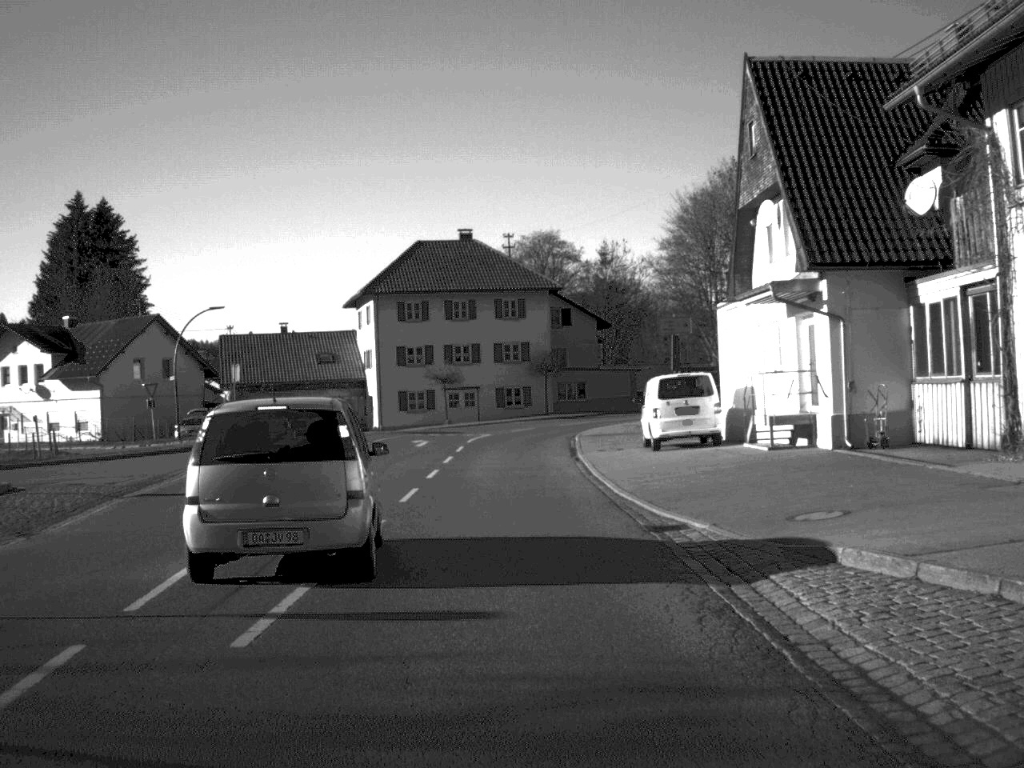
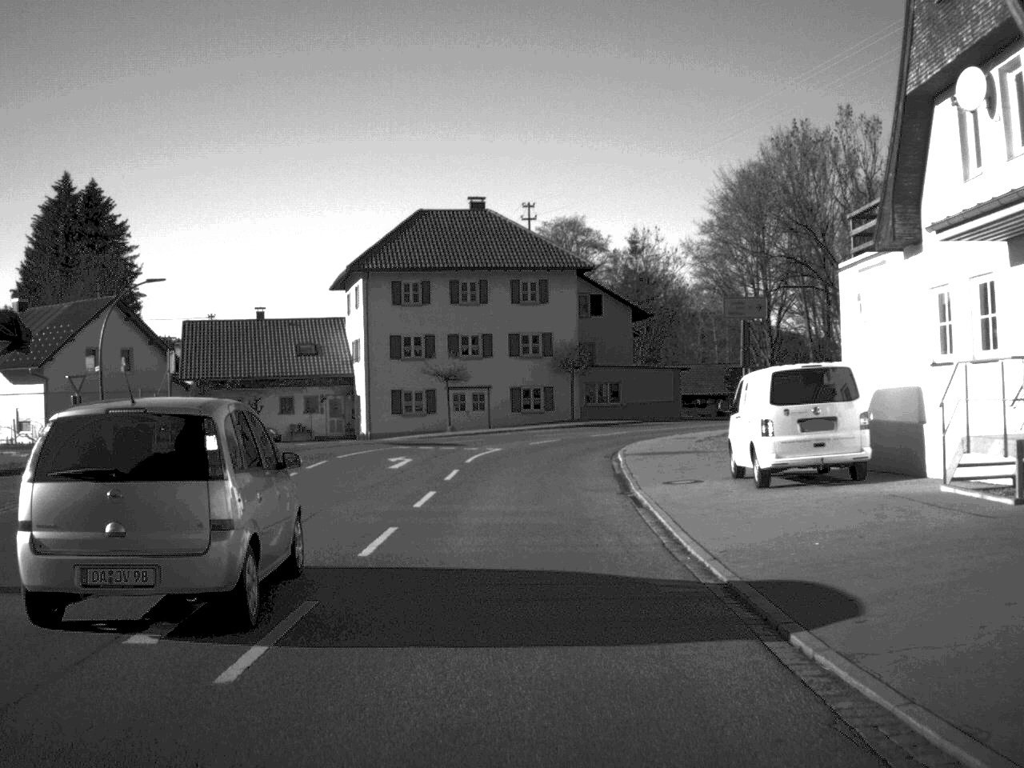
(-0.1, +13.0) m; -1°
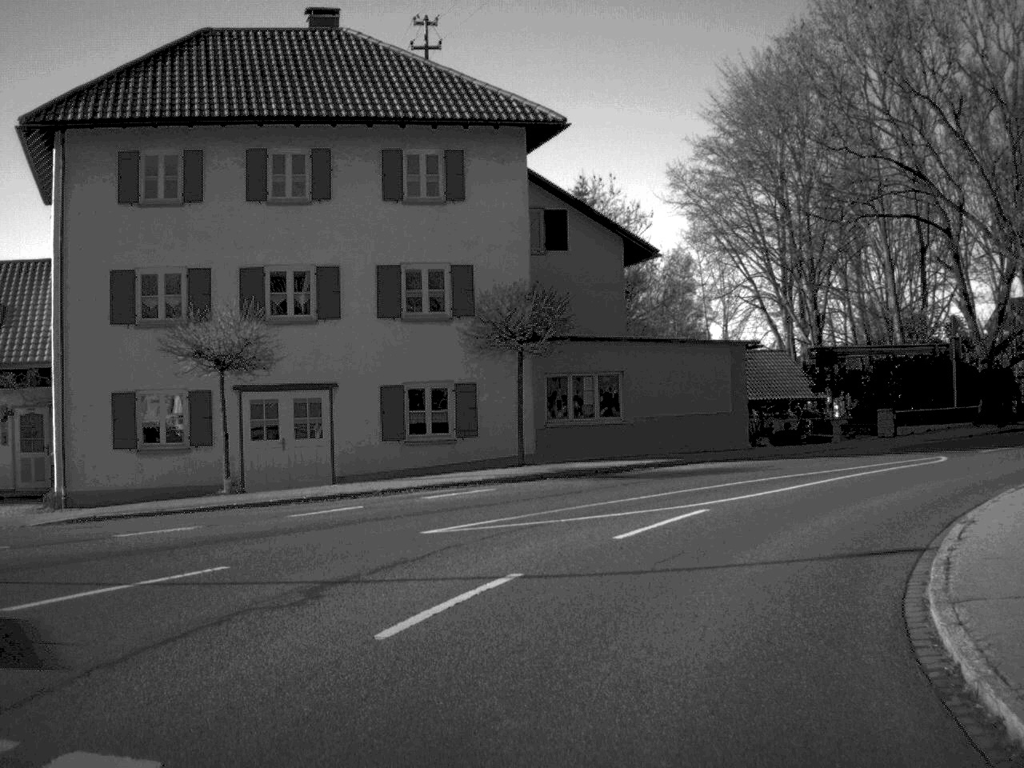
(+0.4, +32.6) m; +4°
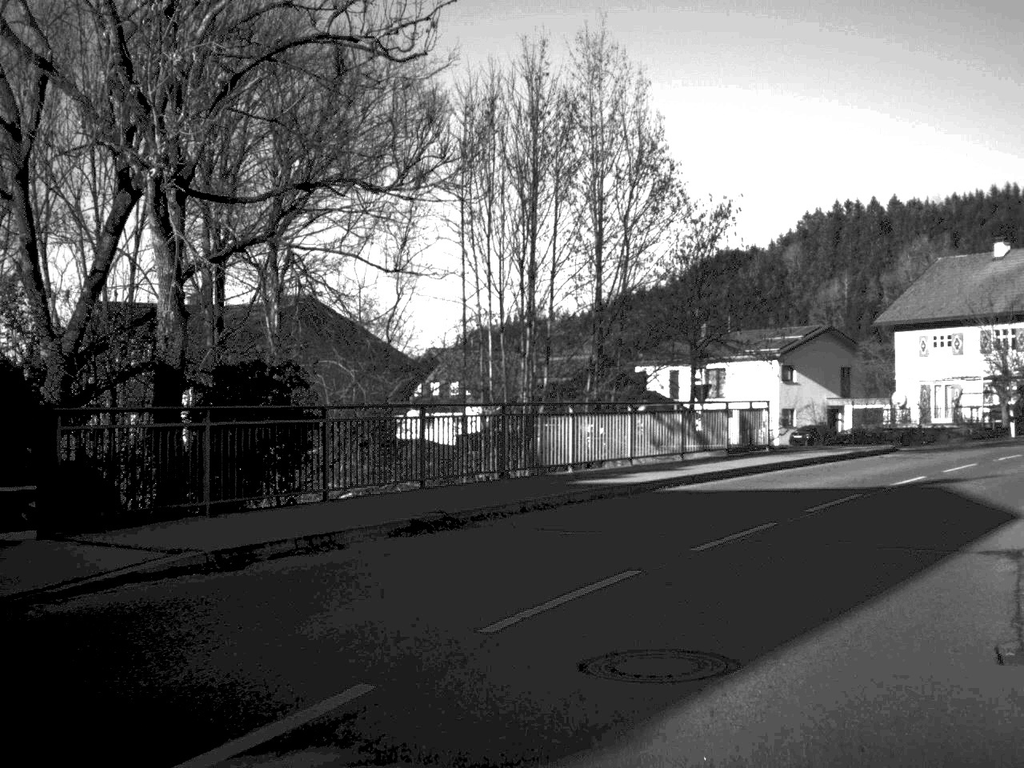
(+7.1, +20.8) m; +42°
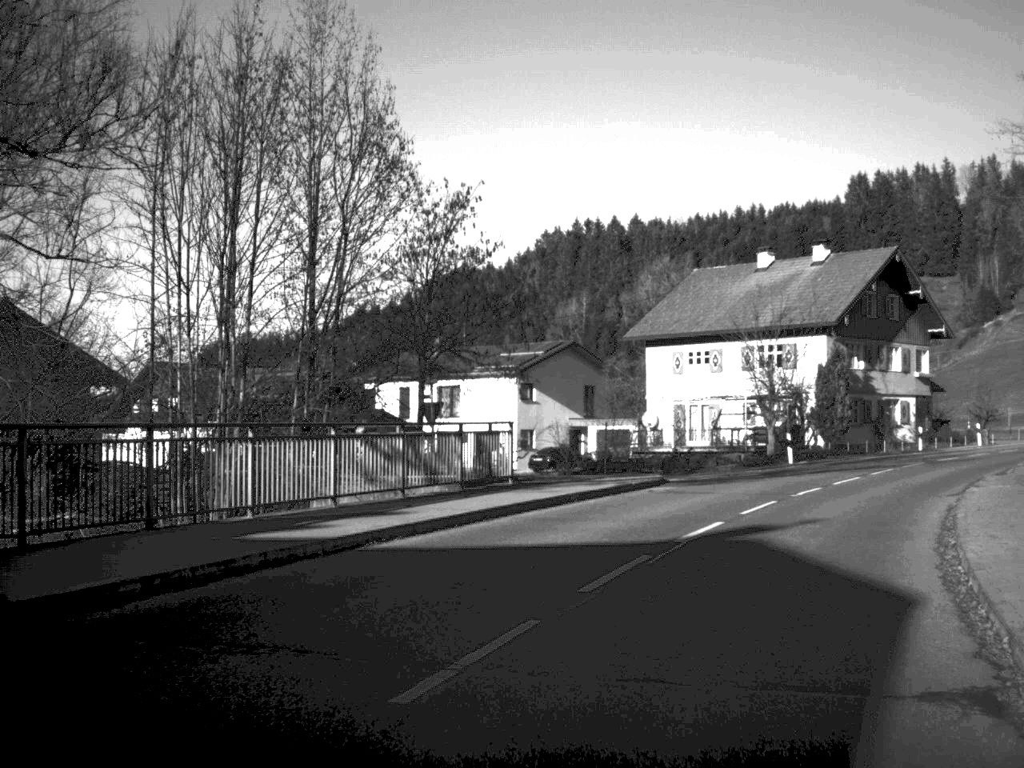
(+0.6, +5.6) m; +12°
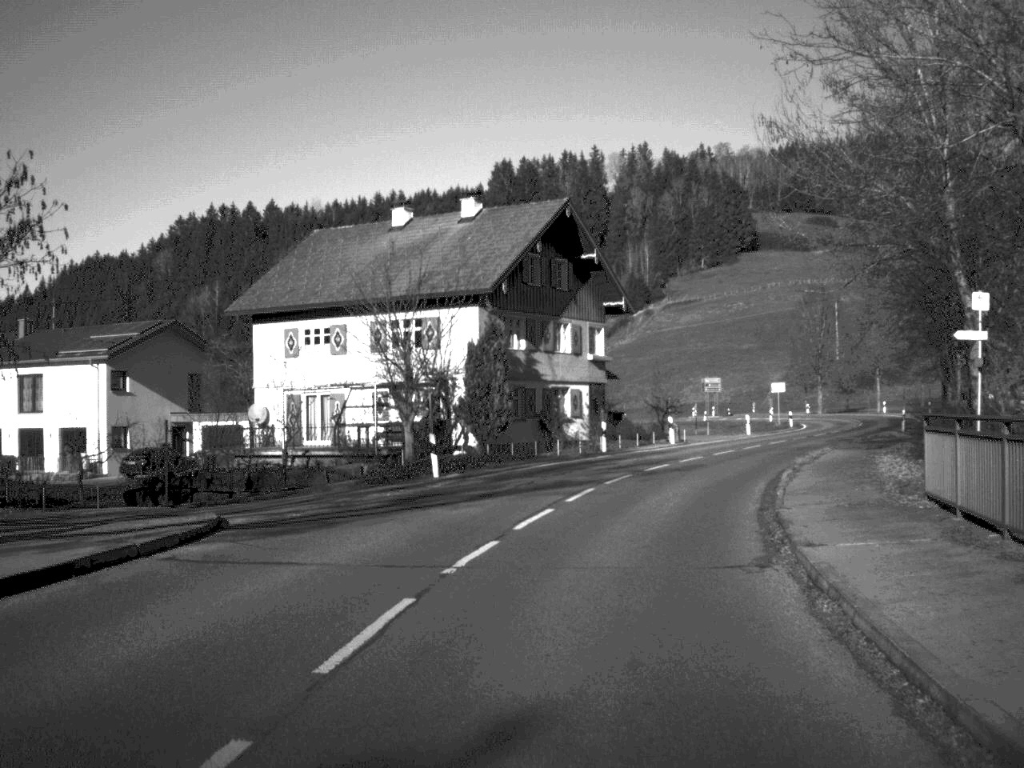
(+1.9, +12.1) m; +15°
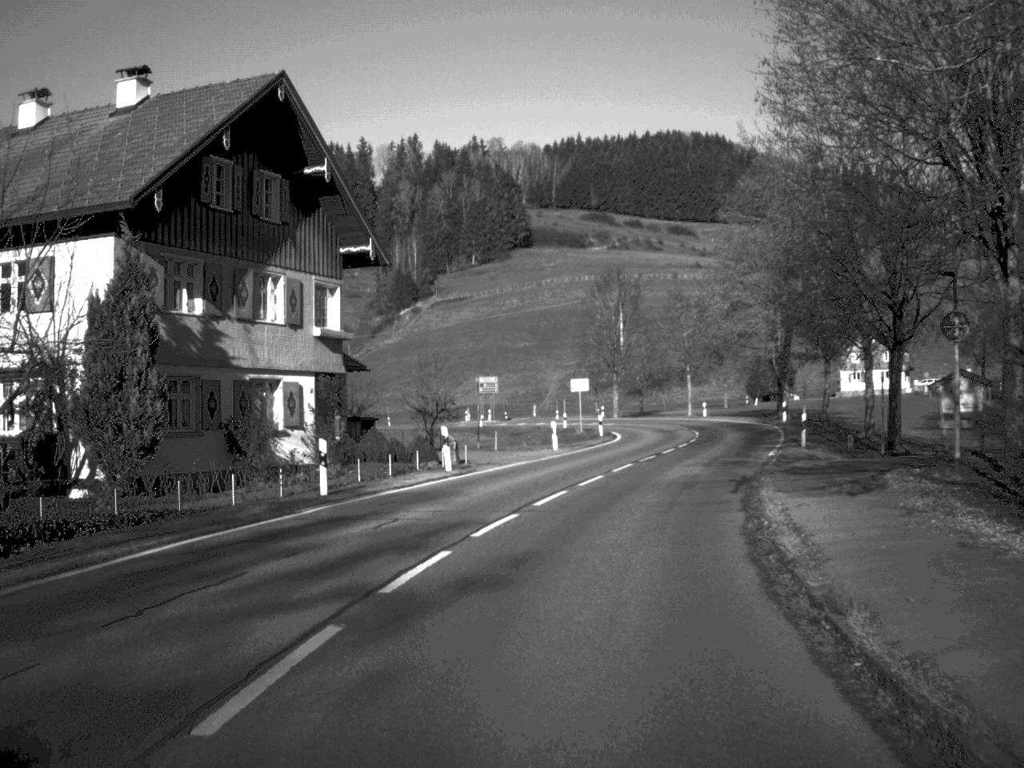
(+1.7, +19.1) m; +10°
